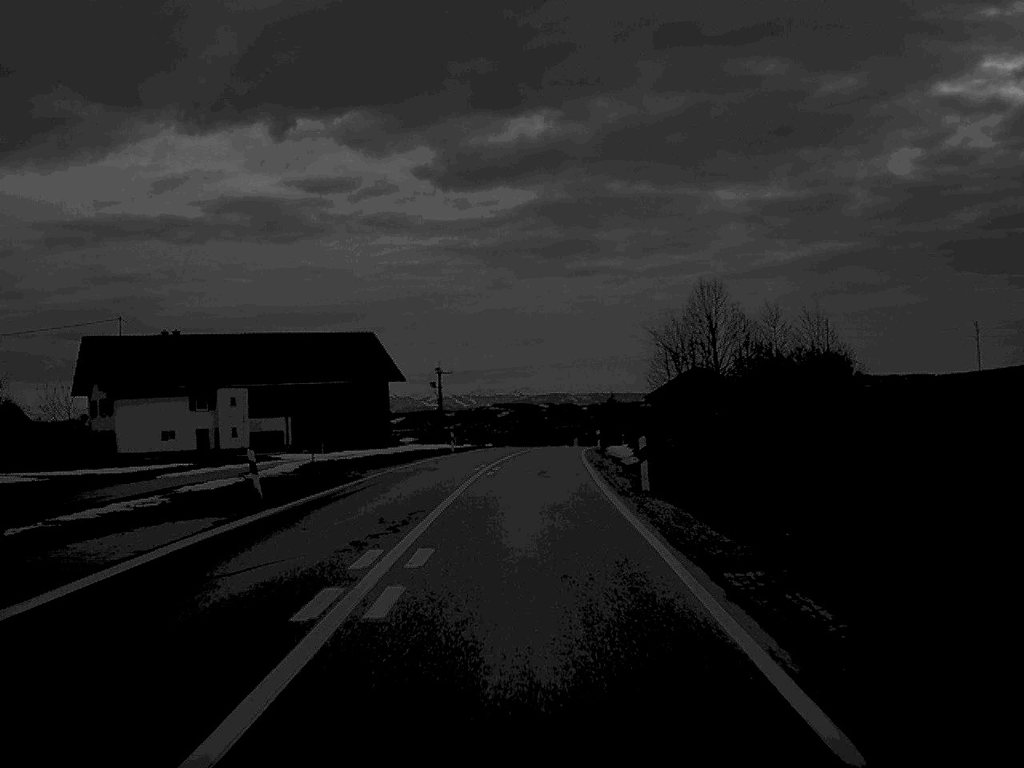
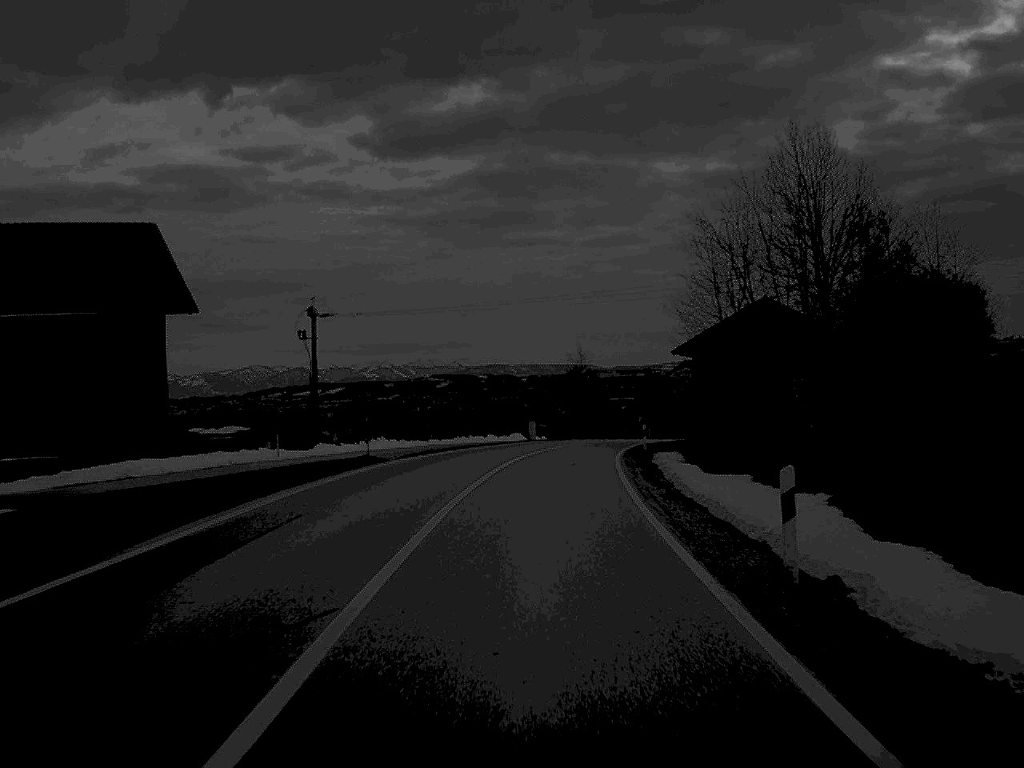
(+0.8, +52.1) m; +3°
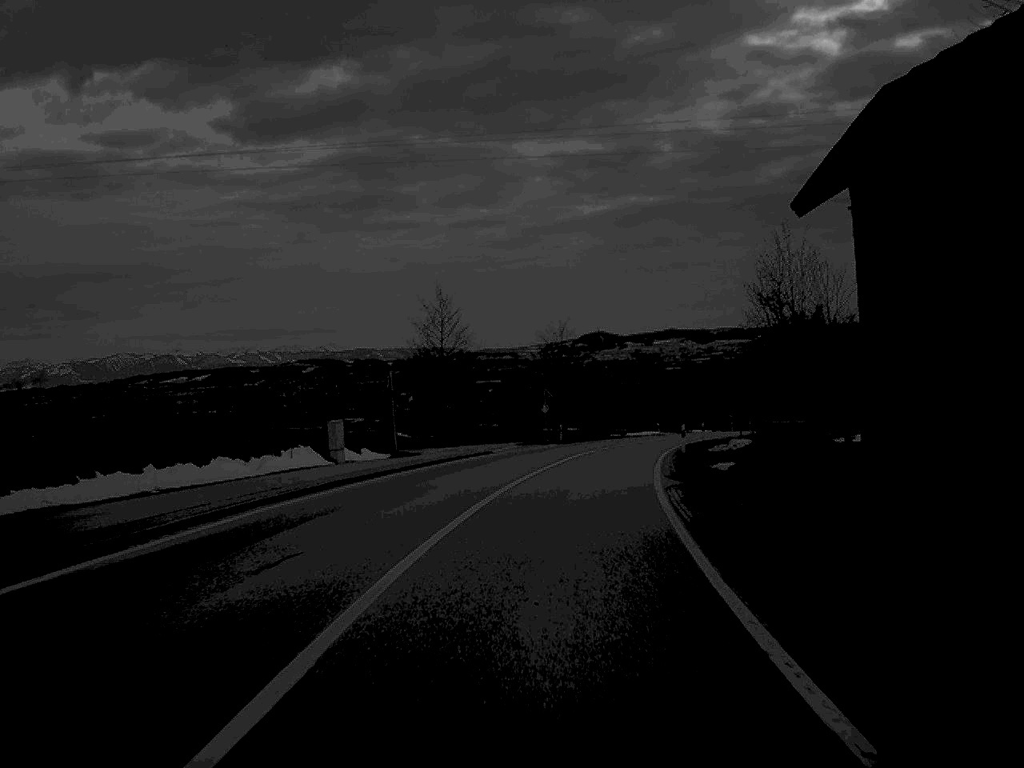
(+2.3, +48.9) m; +6°
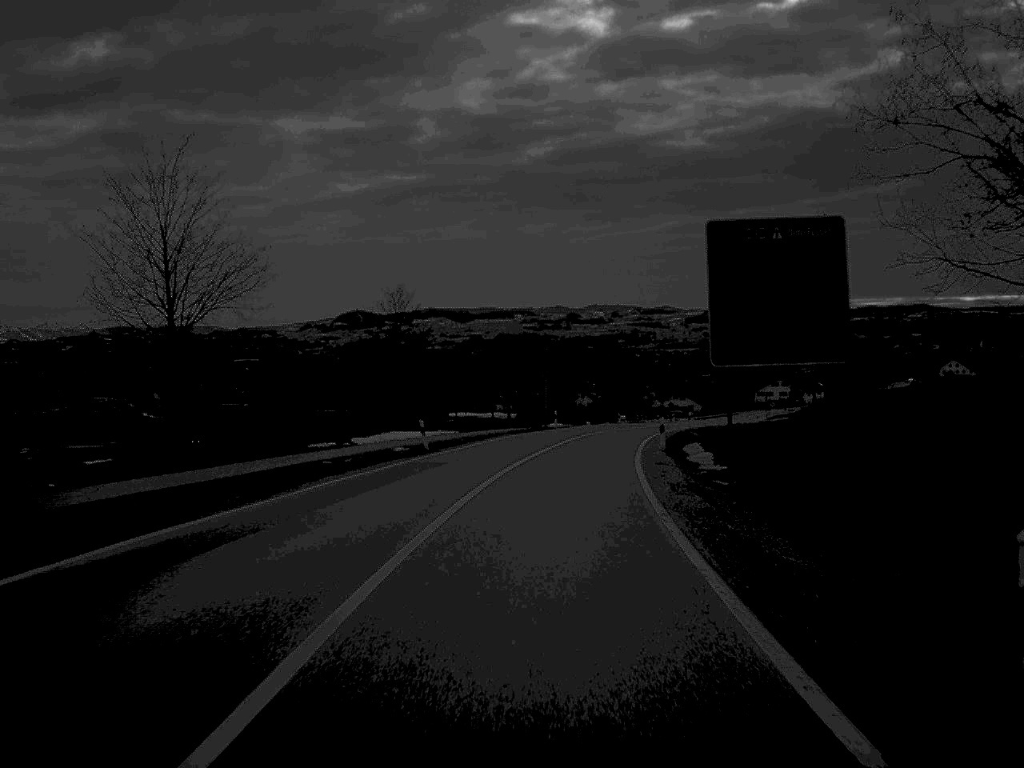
(+6.0, +60.6) m; +11°
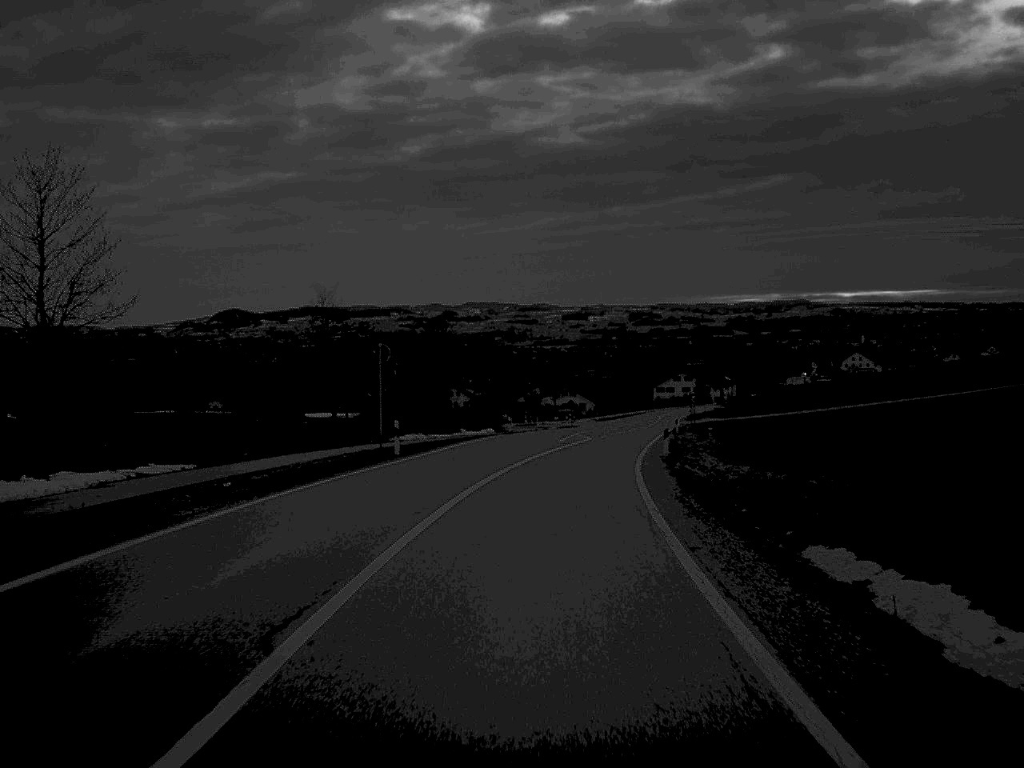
(+1.8, +36.0) m; +6°
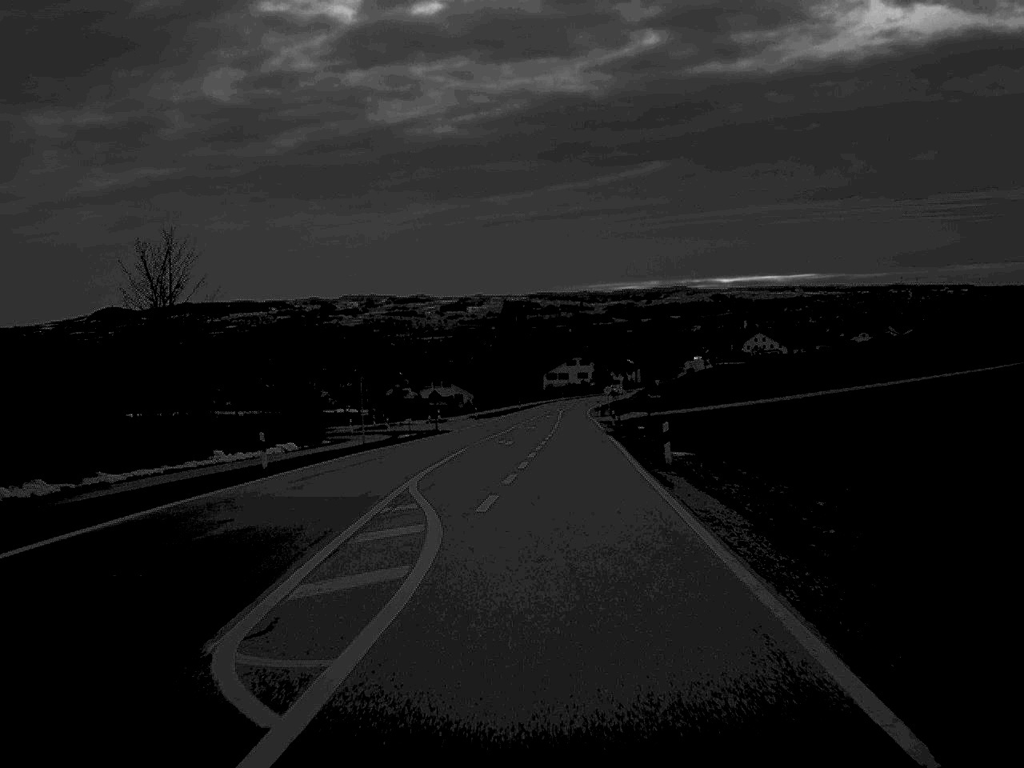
(+2.4, +42.5) m; +5°
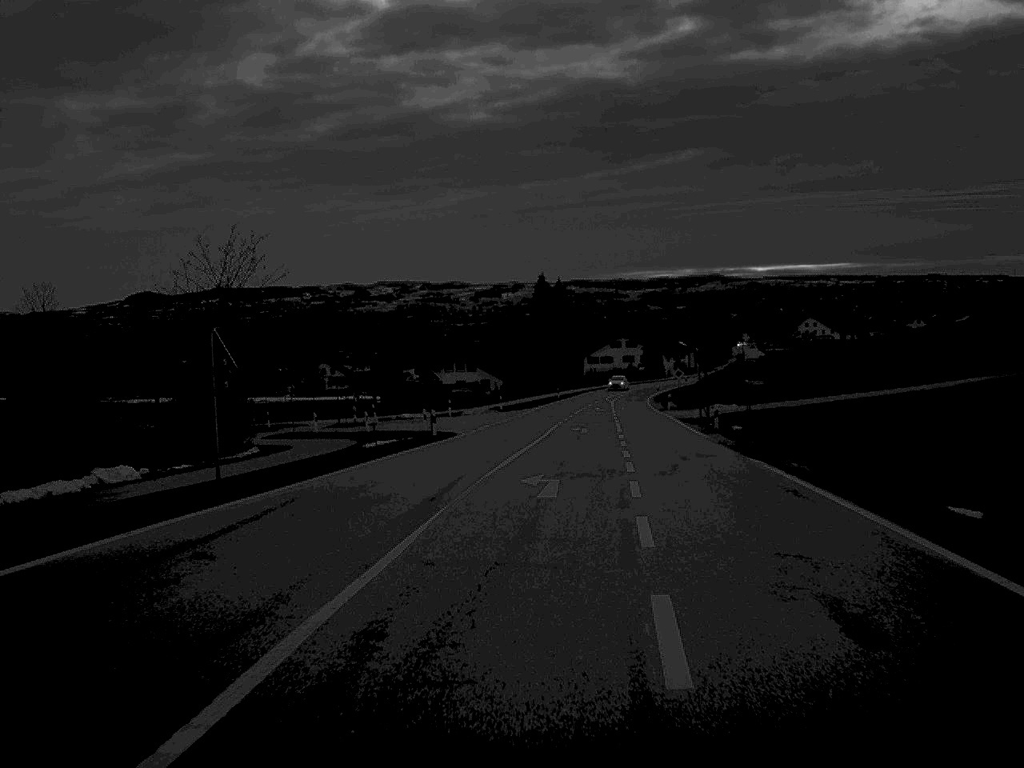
(-0.5, +28.9) m; -1°
